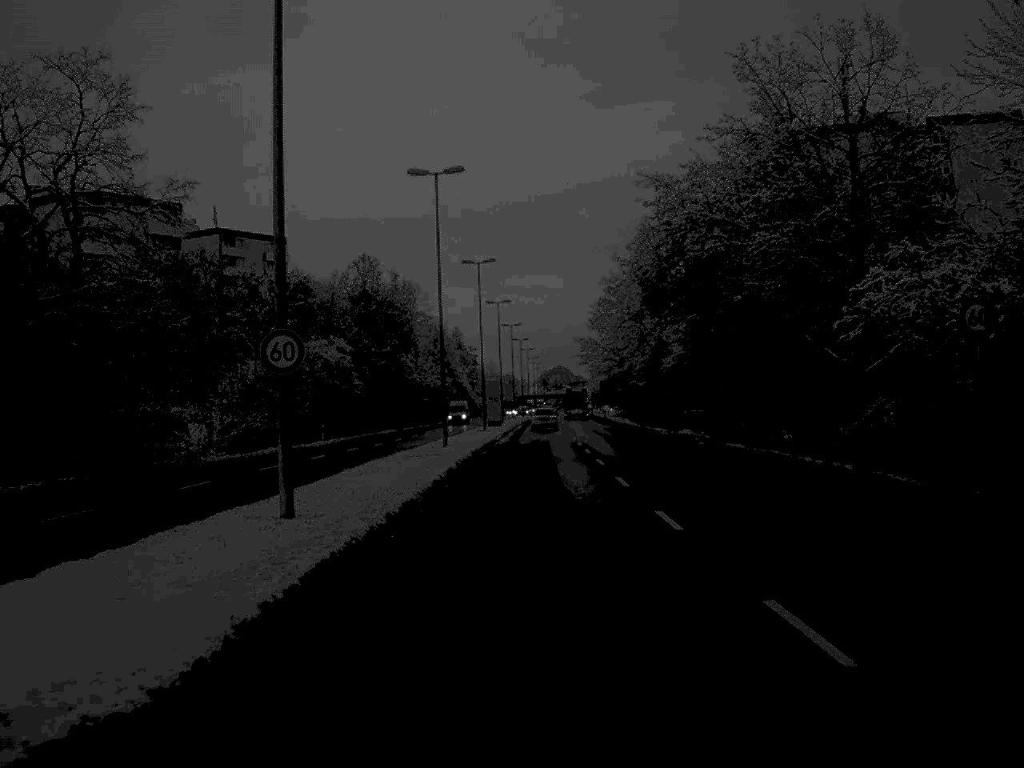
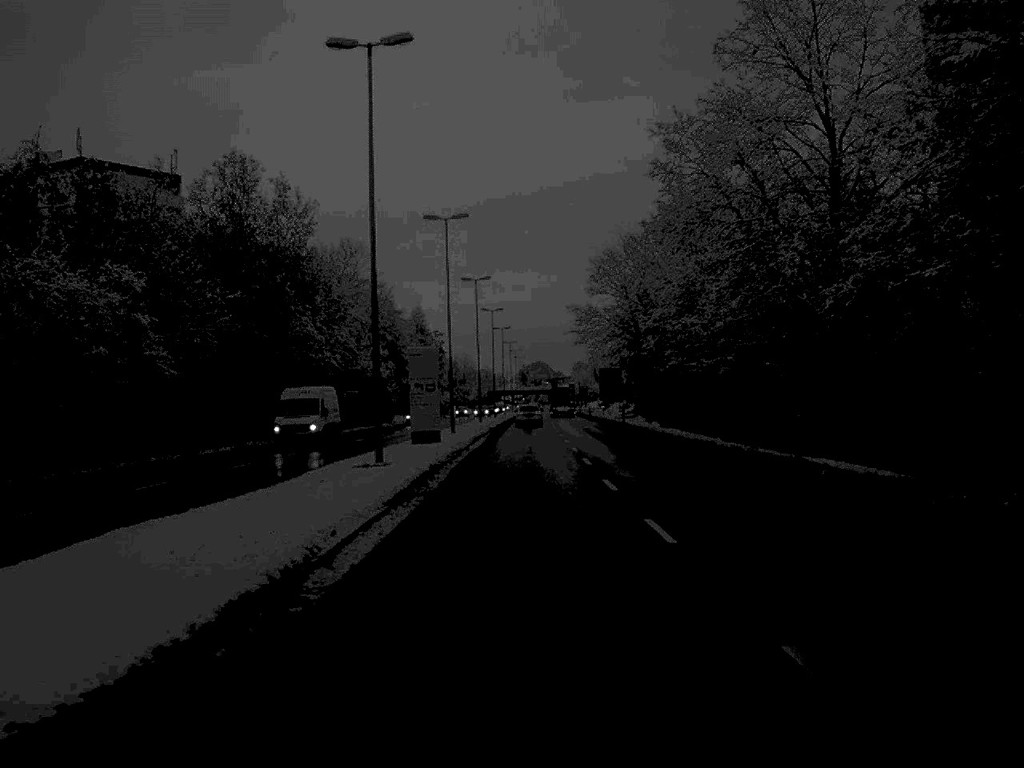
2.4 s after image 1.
(+0.4, +46.7) m; +1°
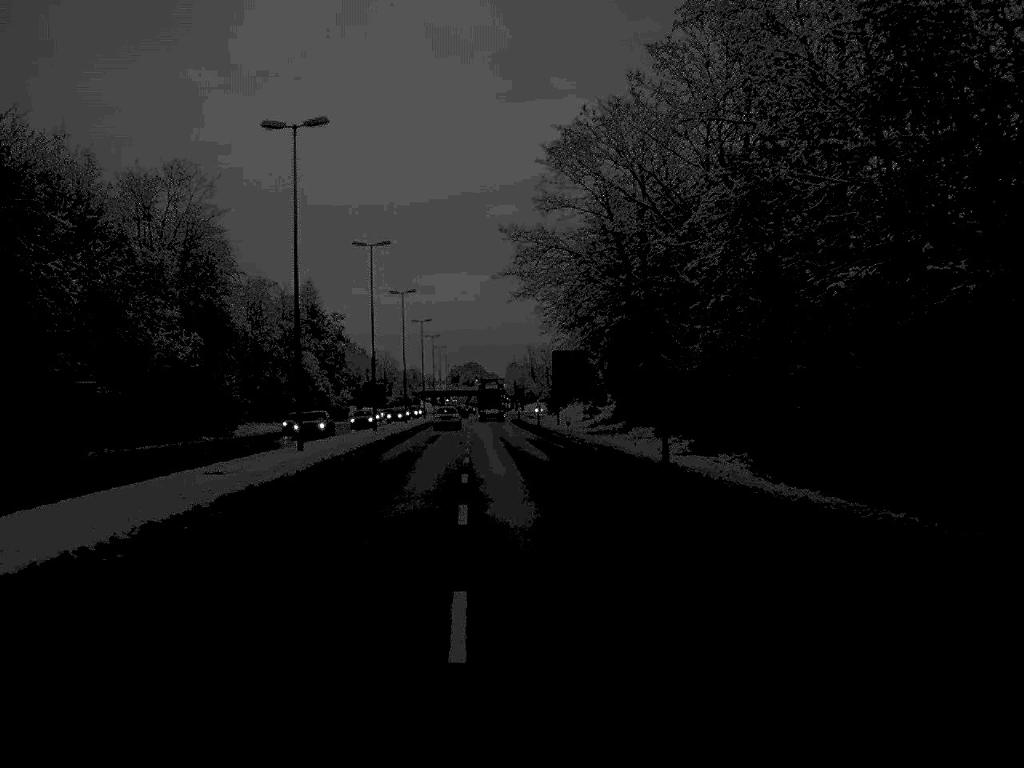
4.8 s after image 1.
(+1.6, +50.9) m; +3°
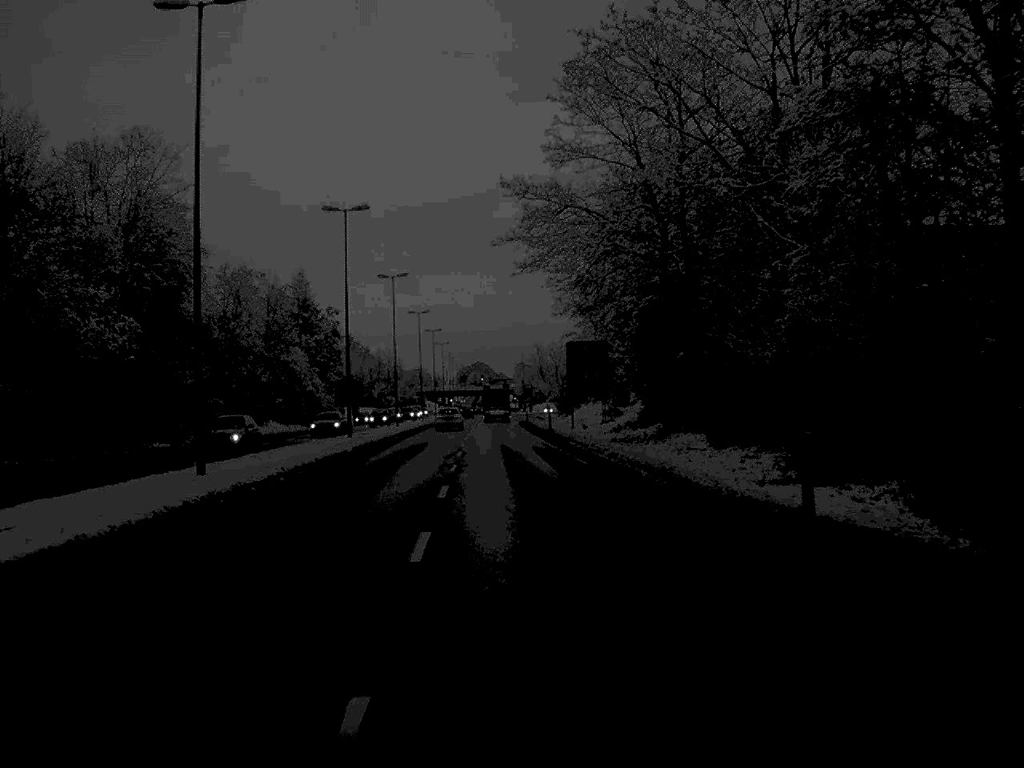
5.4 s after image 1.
(0.0, +12.8) m; 0°
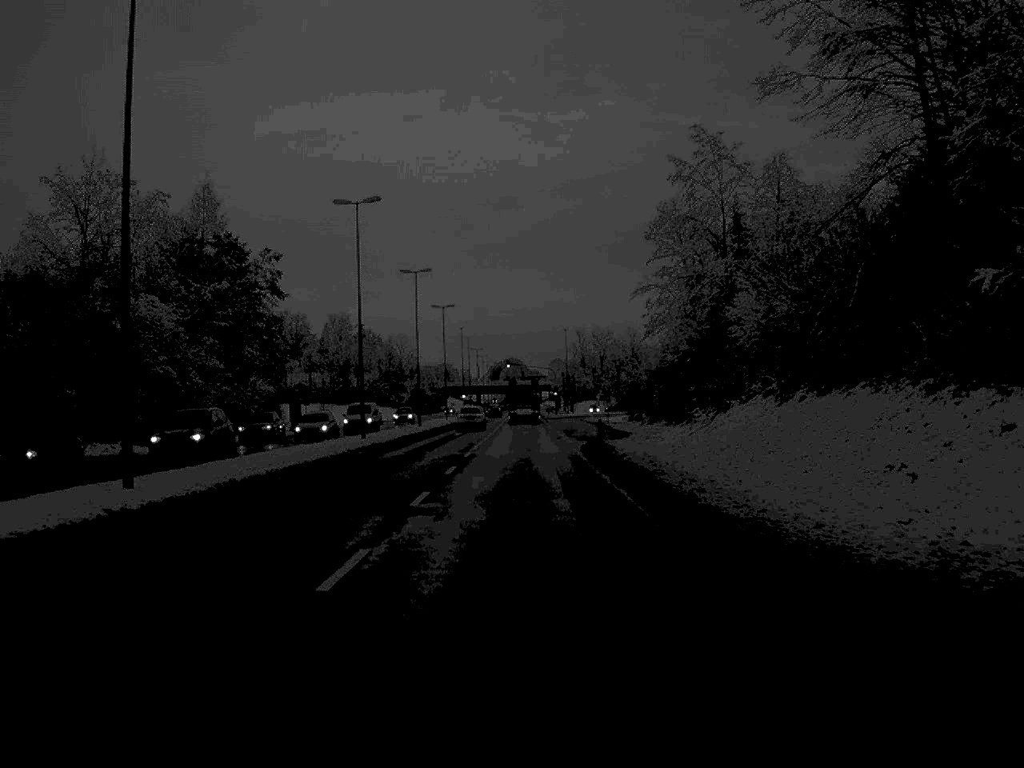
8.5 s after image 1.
(-1.3, +64.4) m; -1°
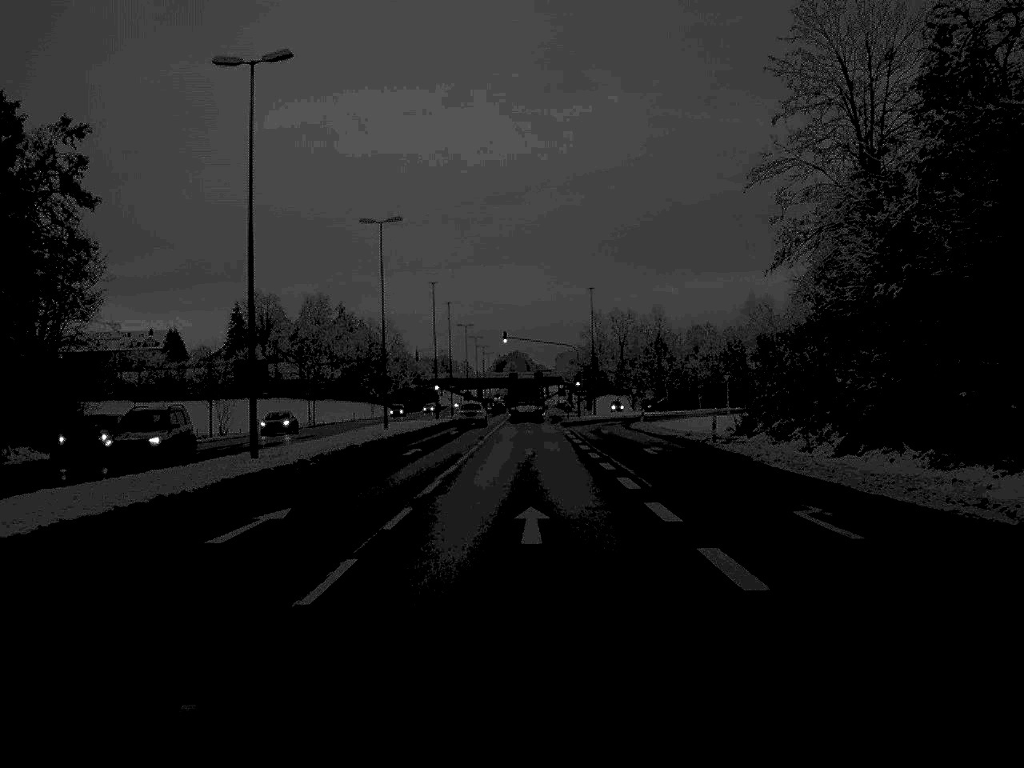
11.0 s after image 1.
(-0.1, +51.9) m; 0°
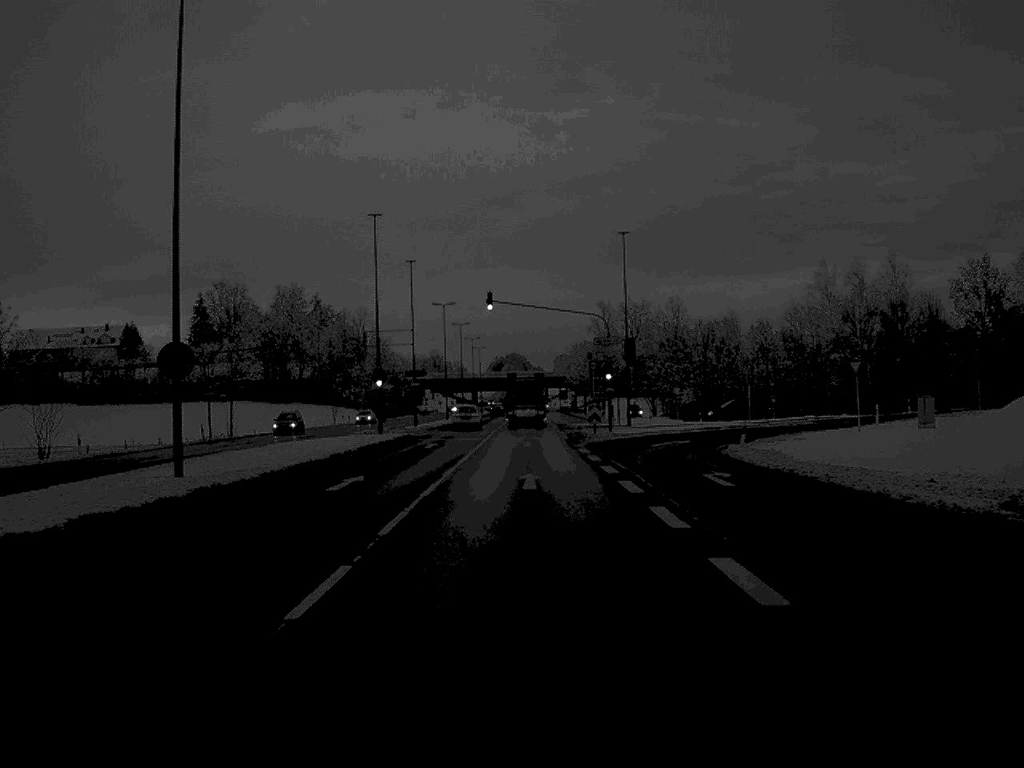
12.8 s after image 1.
(0.0, +36.7) m; 0°
